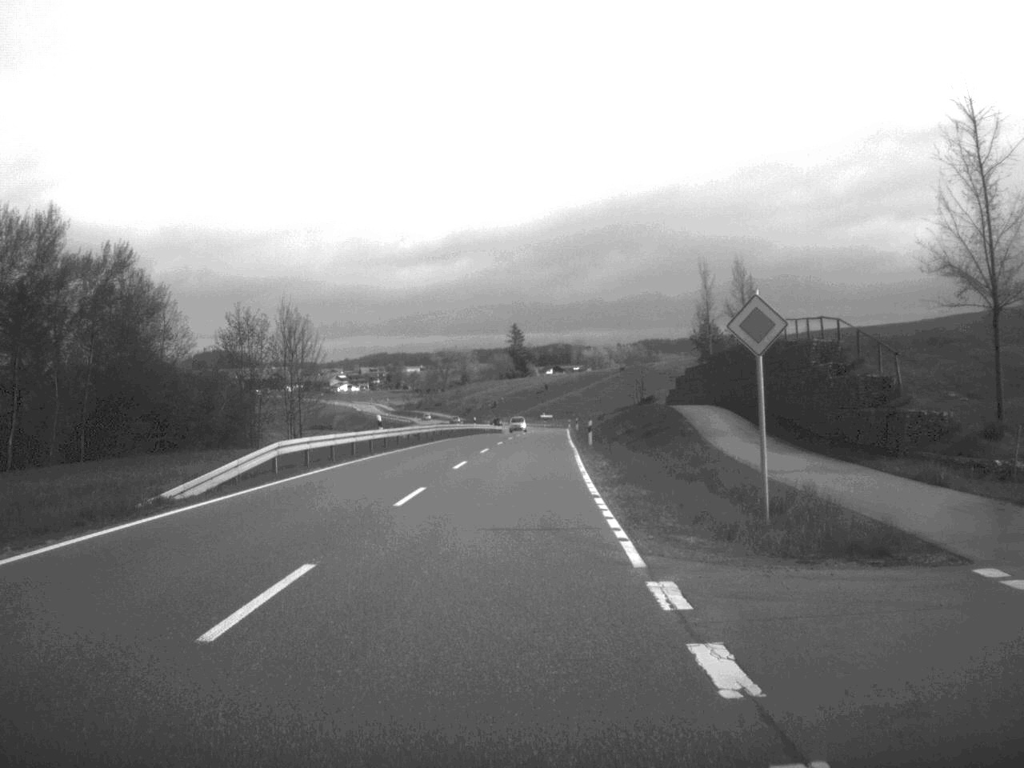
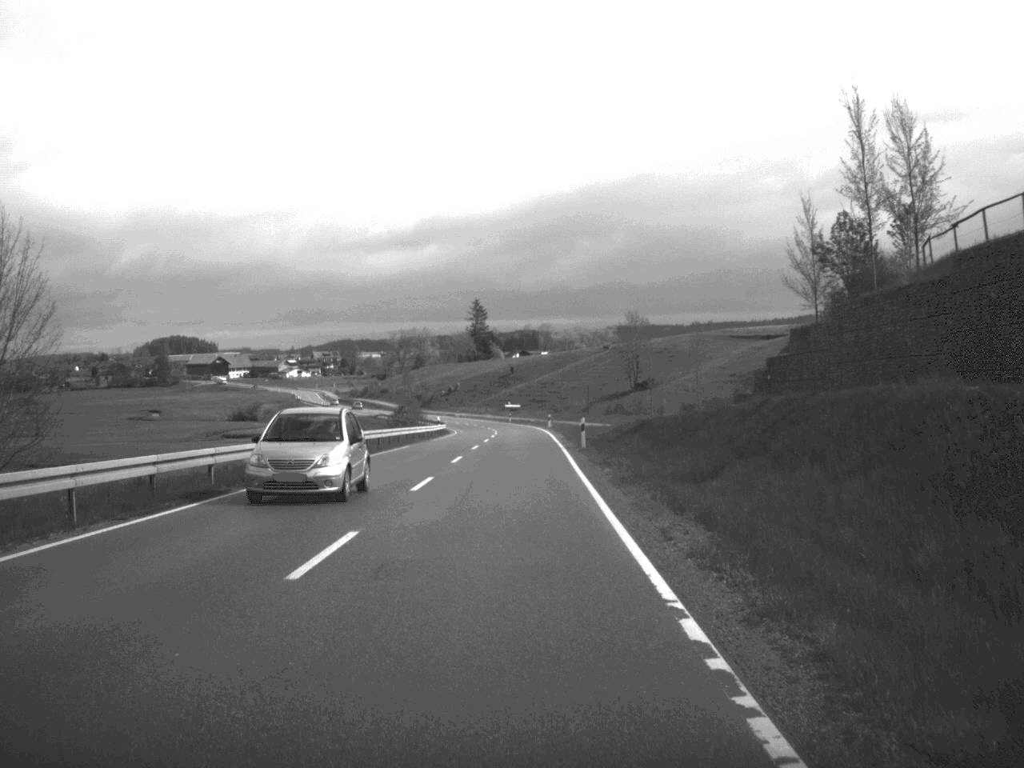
(+0.8, +55.9) m; +1°
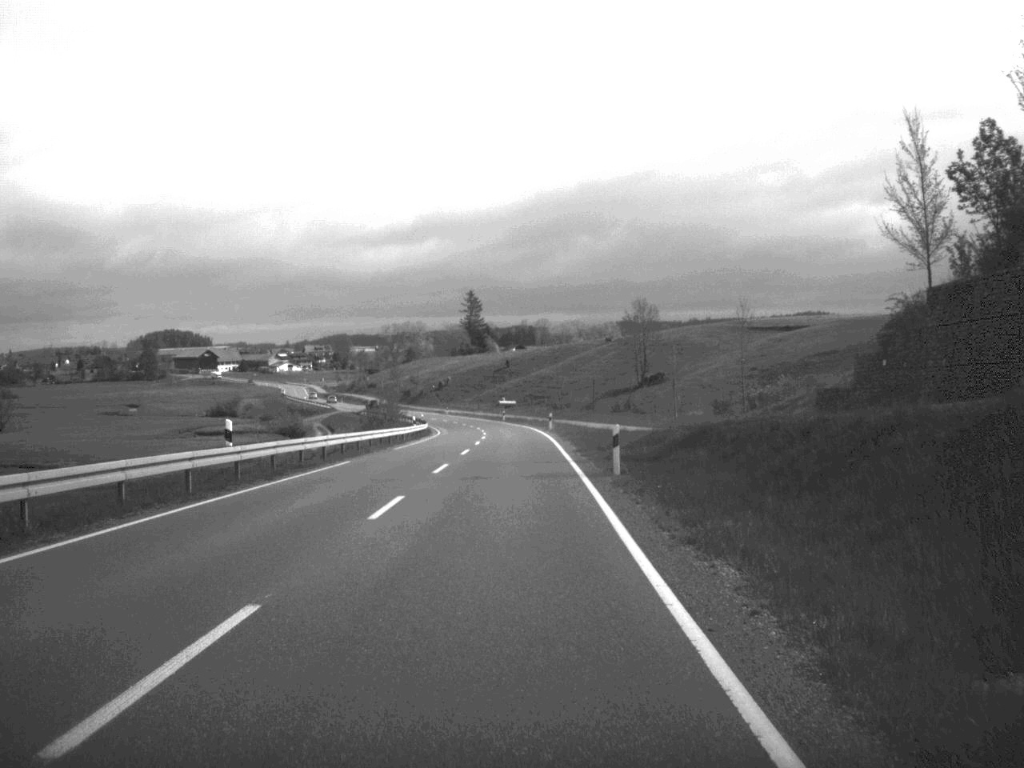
(0.0, +17.5) m; 0°
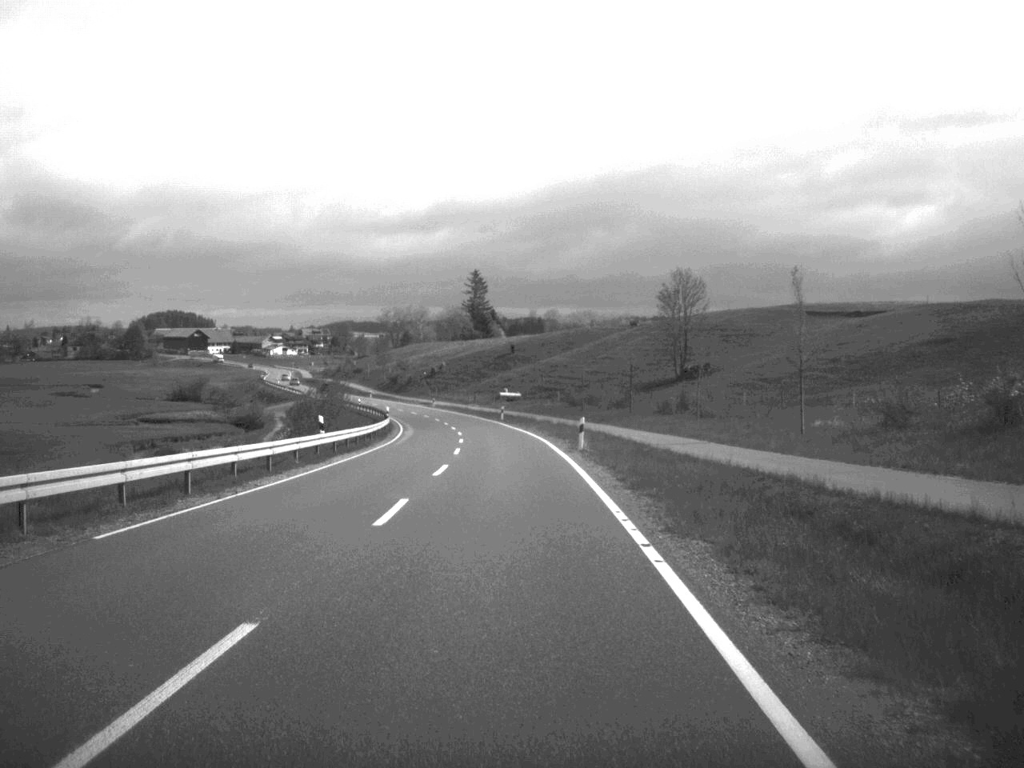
(-0.1, +35.9) m; 0°
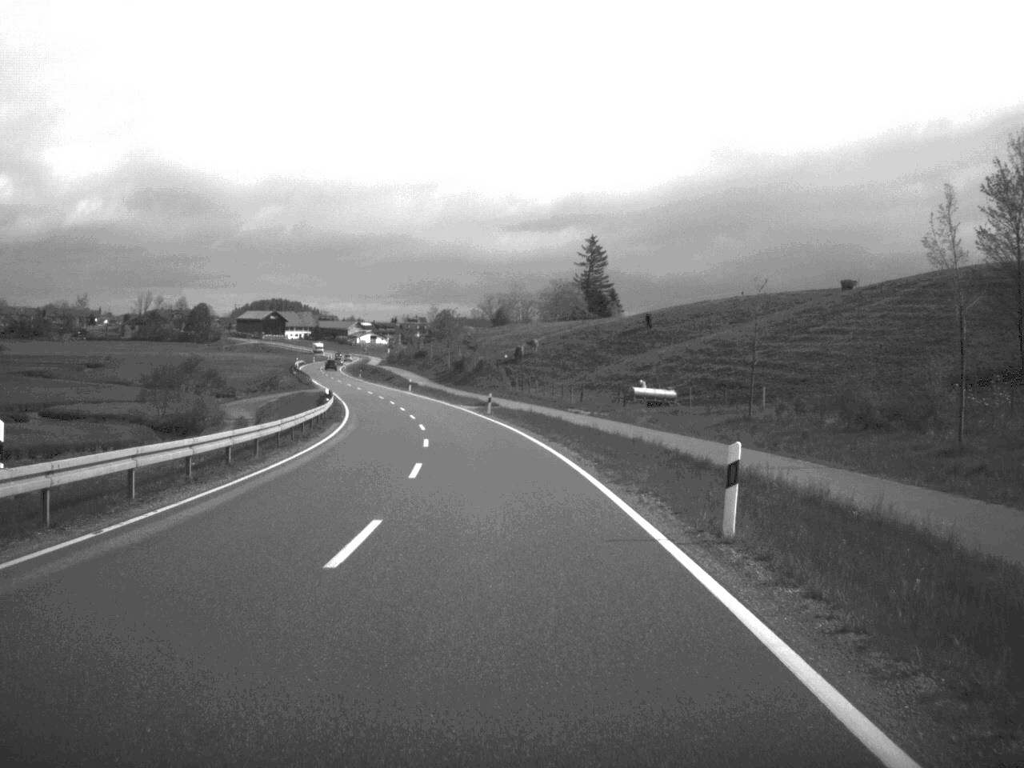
(-2.7, +74.9) m; -5°
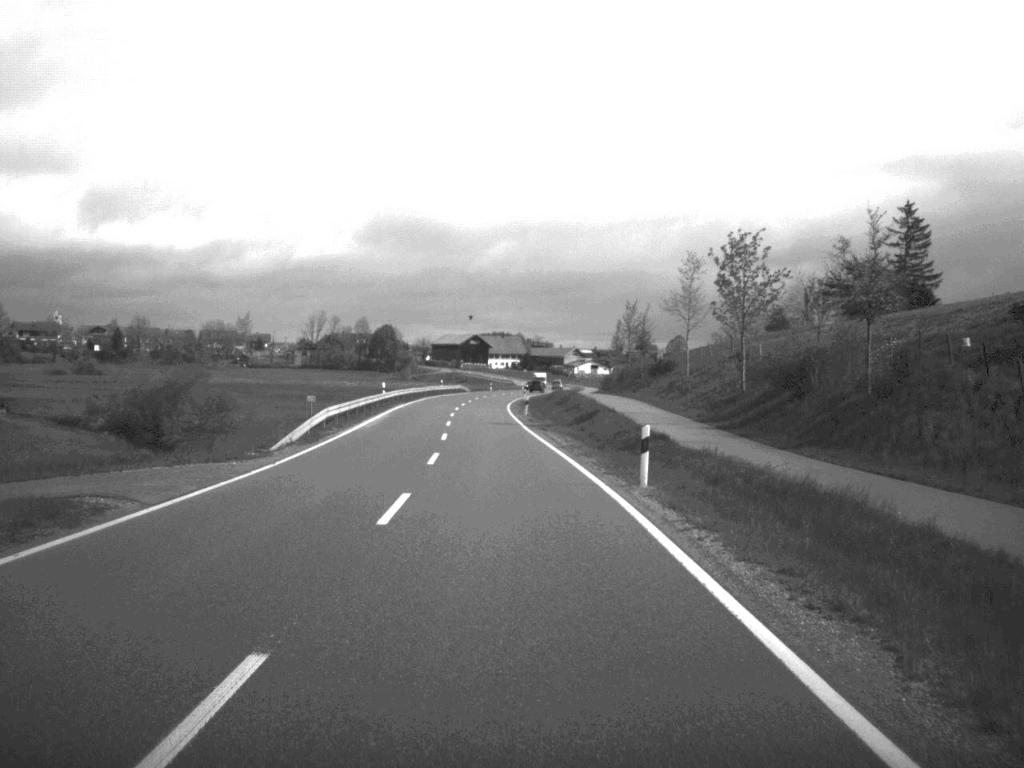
(-8.3, +89.6) m; -10°
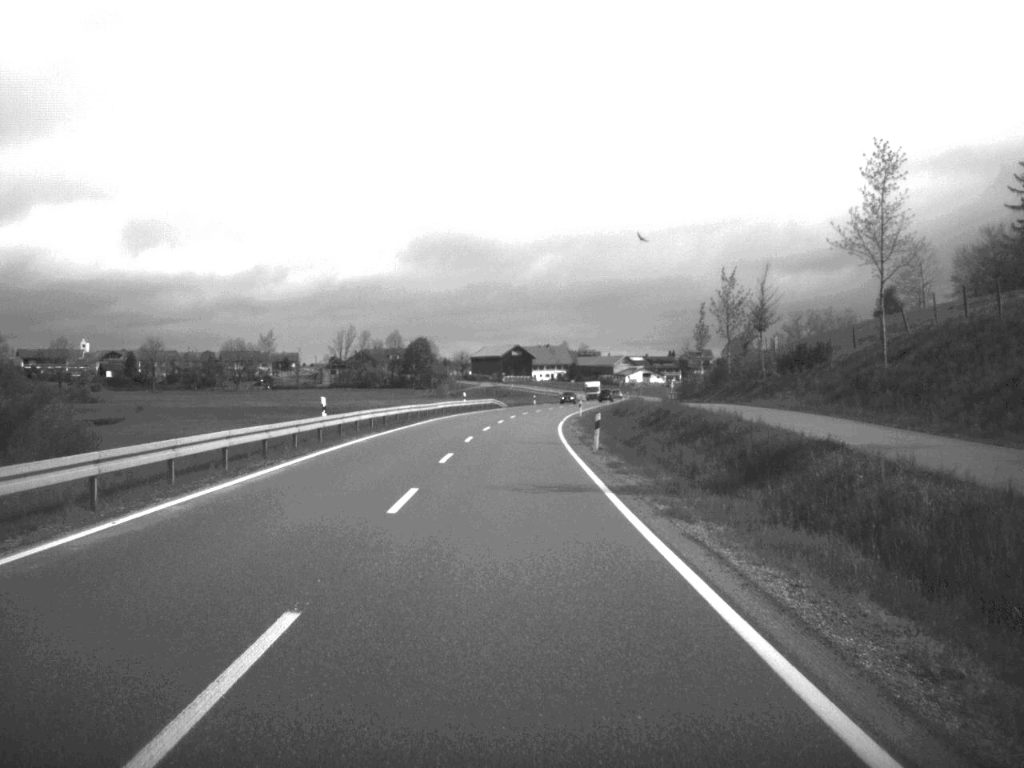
(-0.7, +33.6) m; -2°
